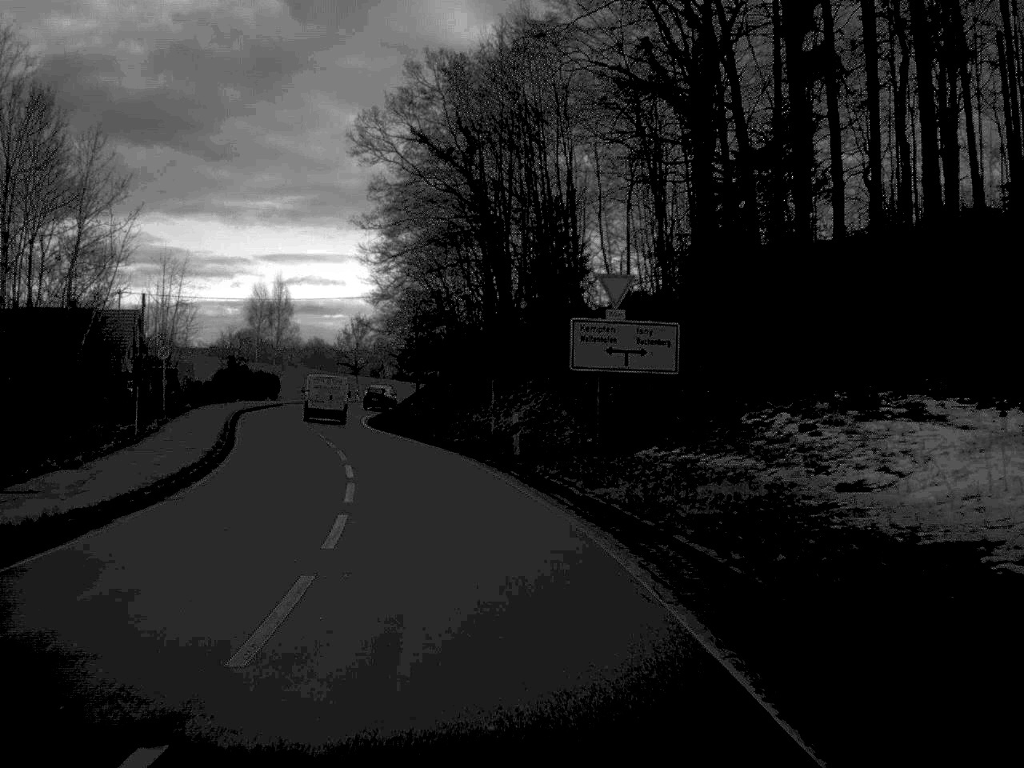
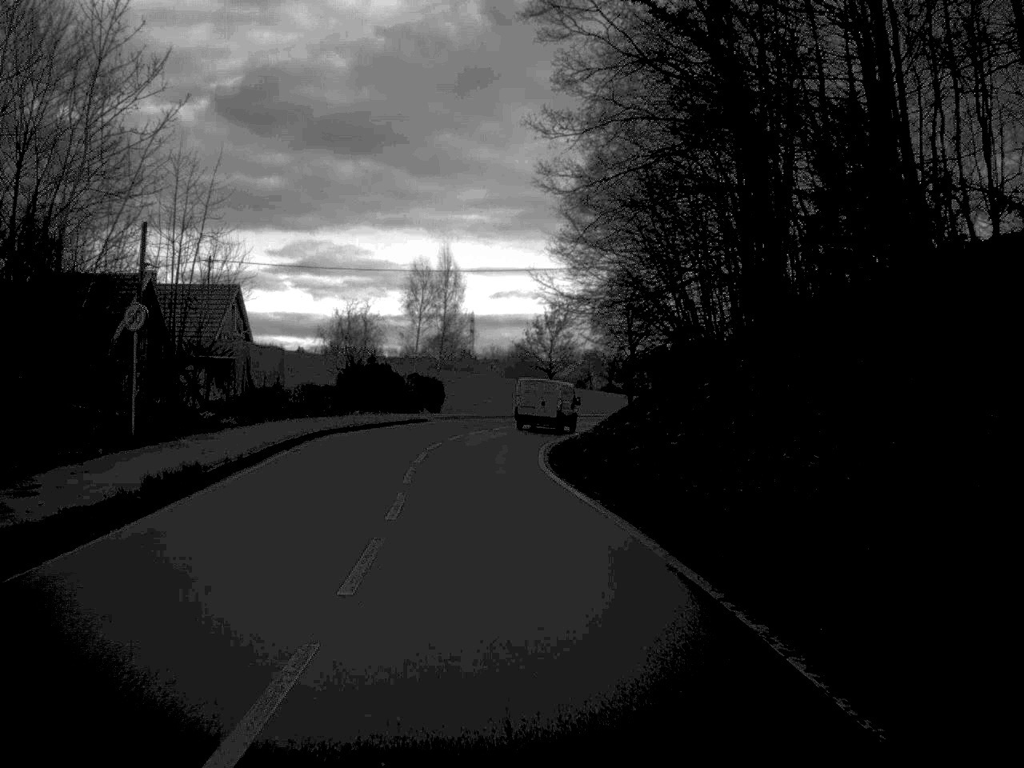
(-2.4, +28.1) m; -9°
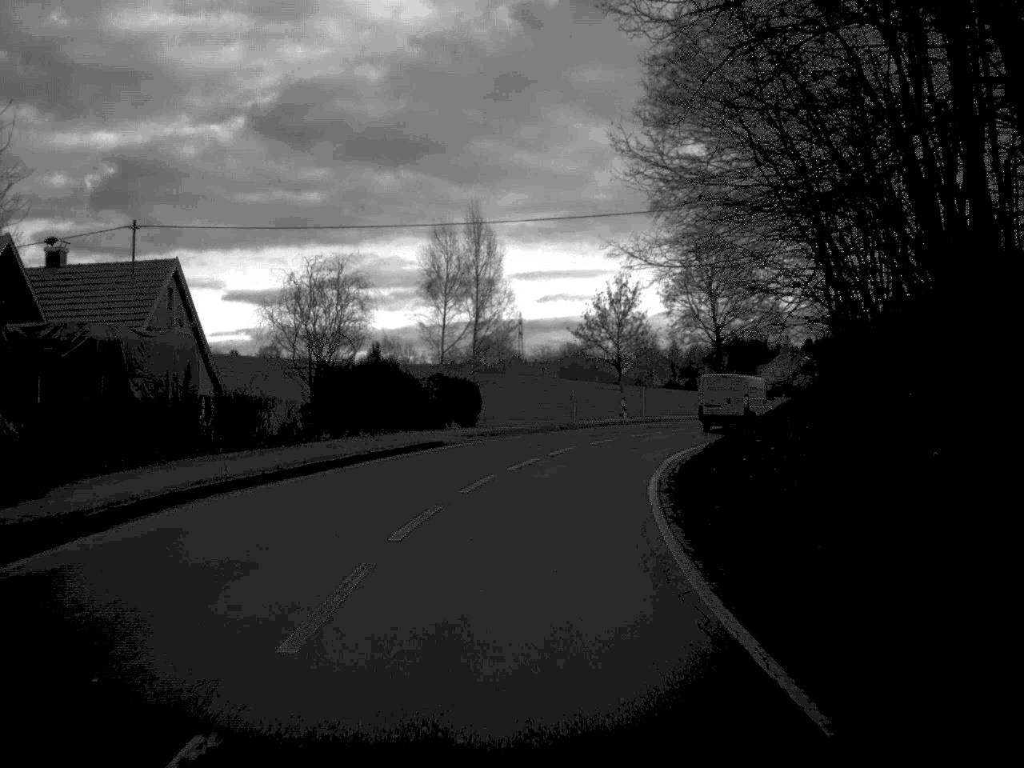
(-0.6, +20.5) m; -2°
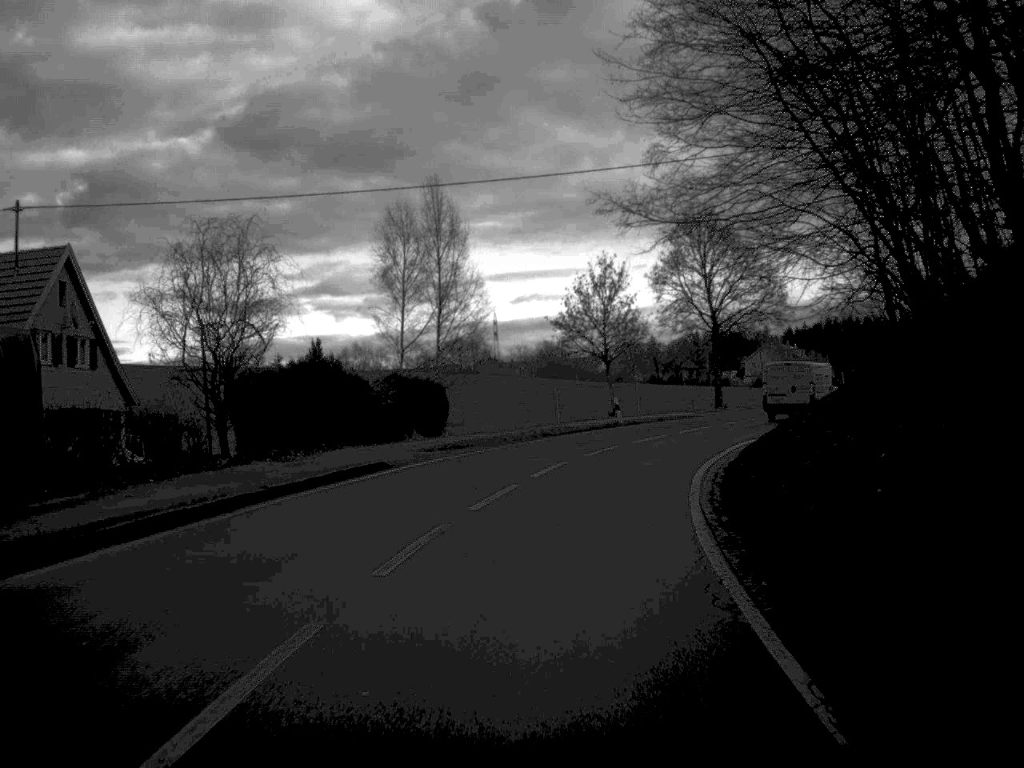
(+0.1, +8.9) m; +1°
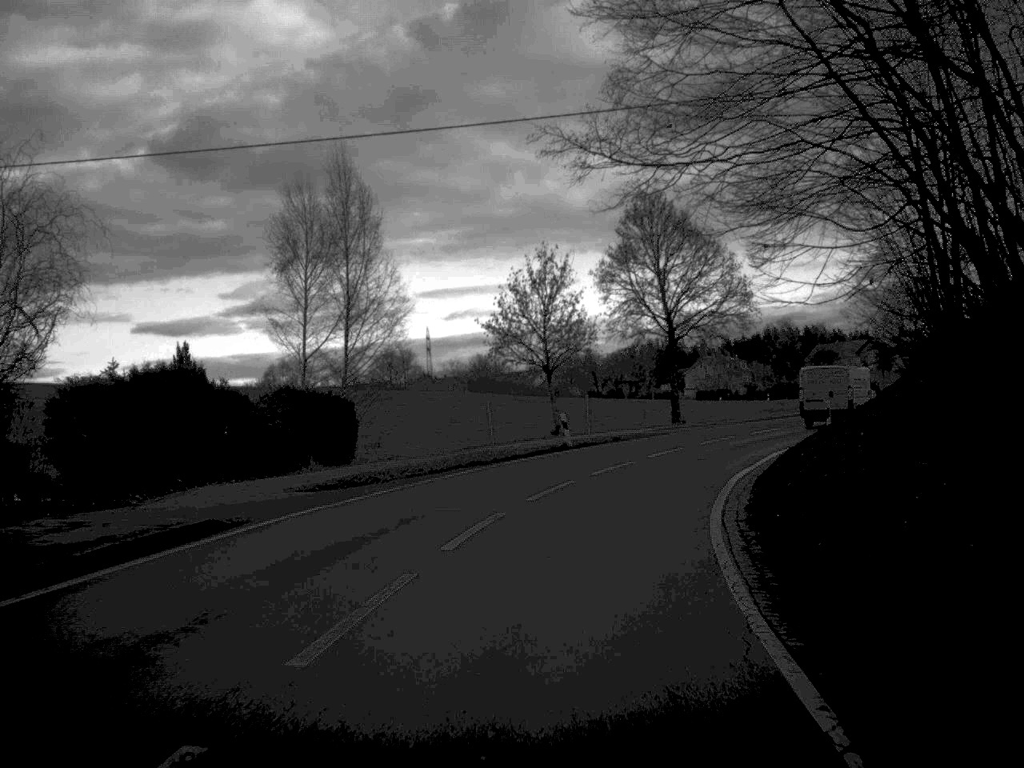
(+0.2, +9.1) m; +3°
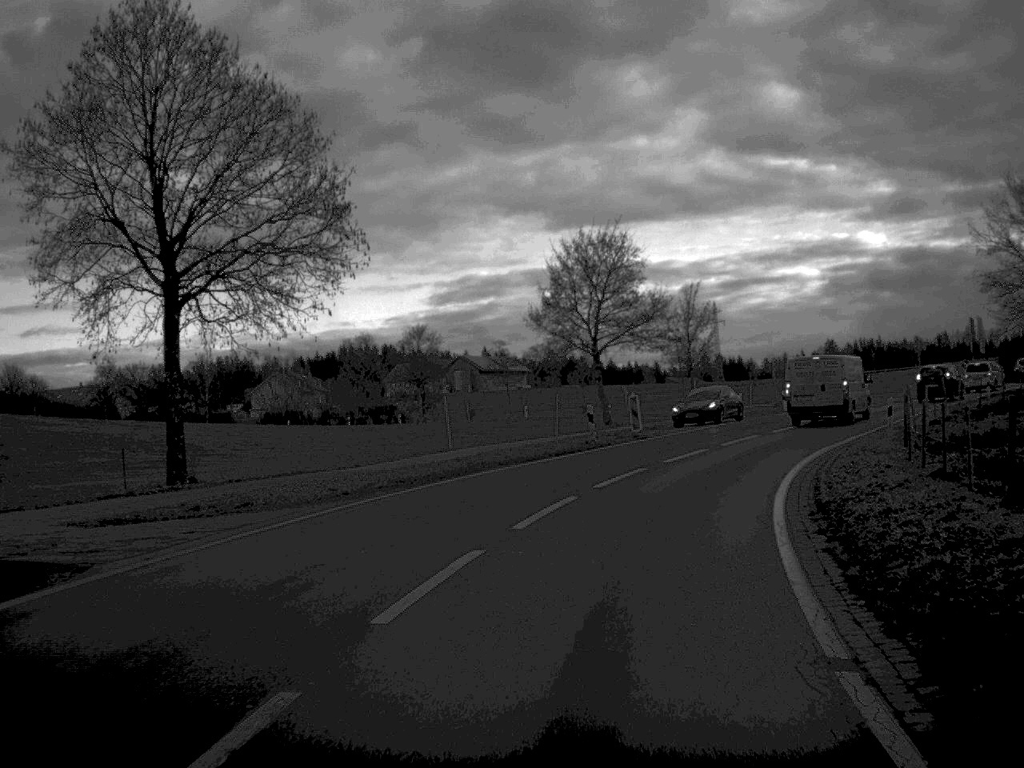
(+5.1, +33.5) m; +19°
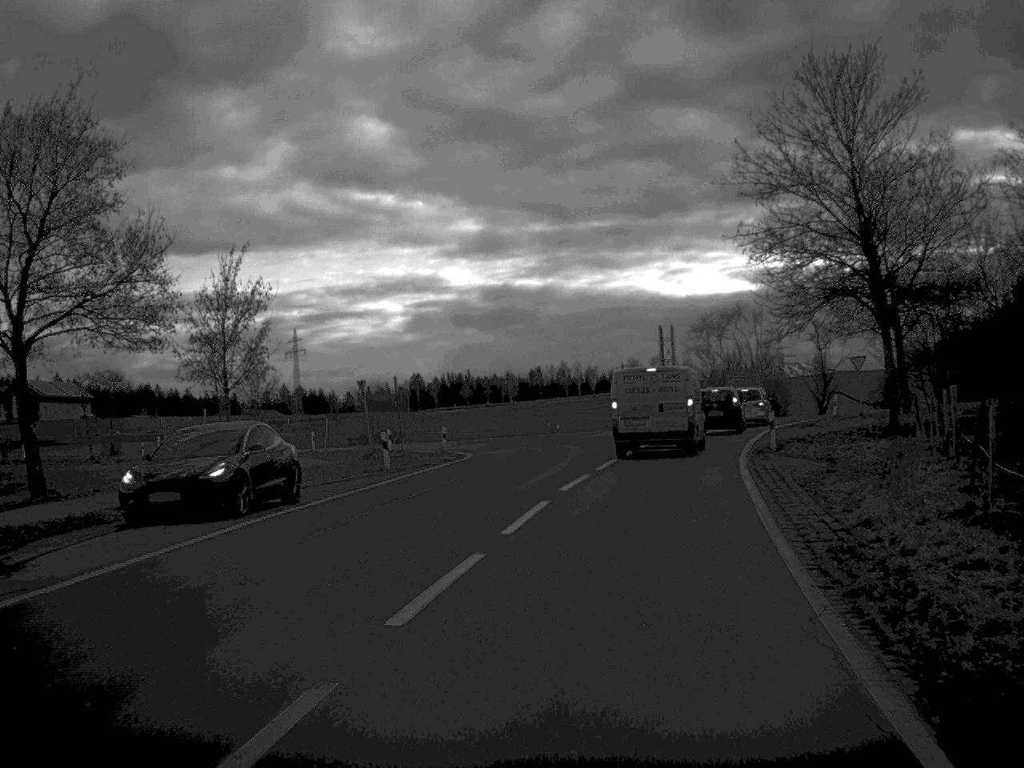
(+4.7, +28.5) m; +18°
